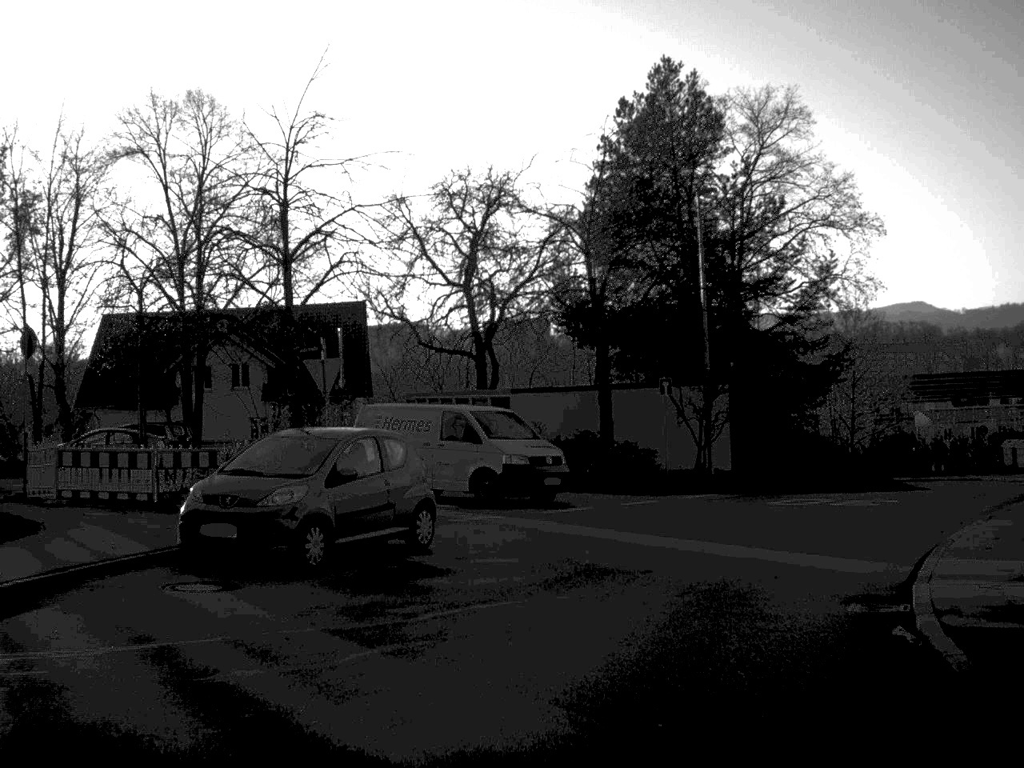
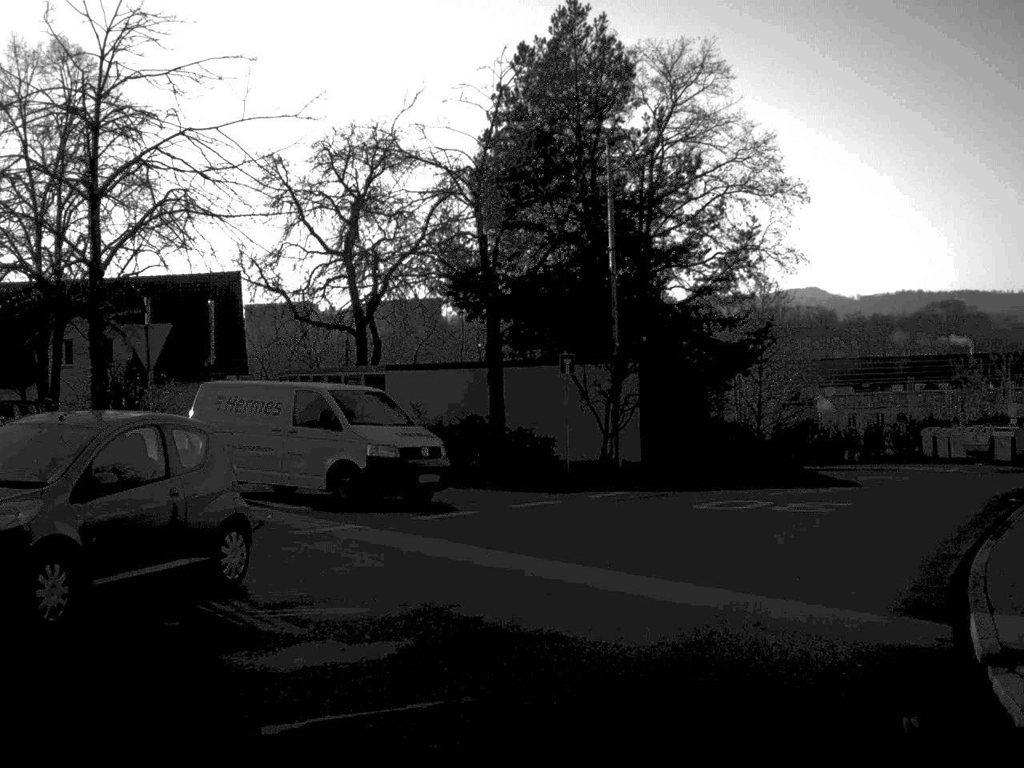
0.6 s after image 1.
(+0.2, +4.7) m; +5°
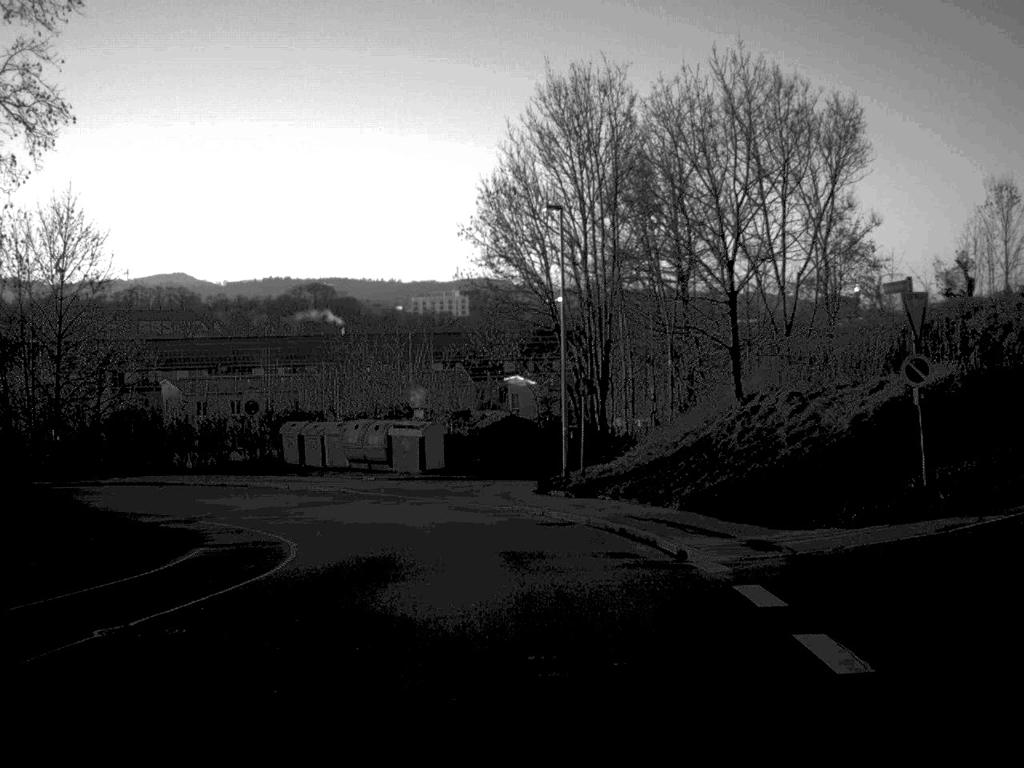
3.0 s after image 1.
(+5.9, +20.4) m; +28°
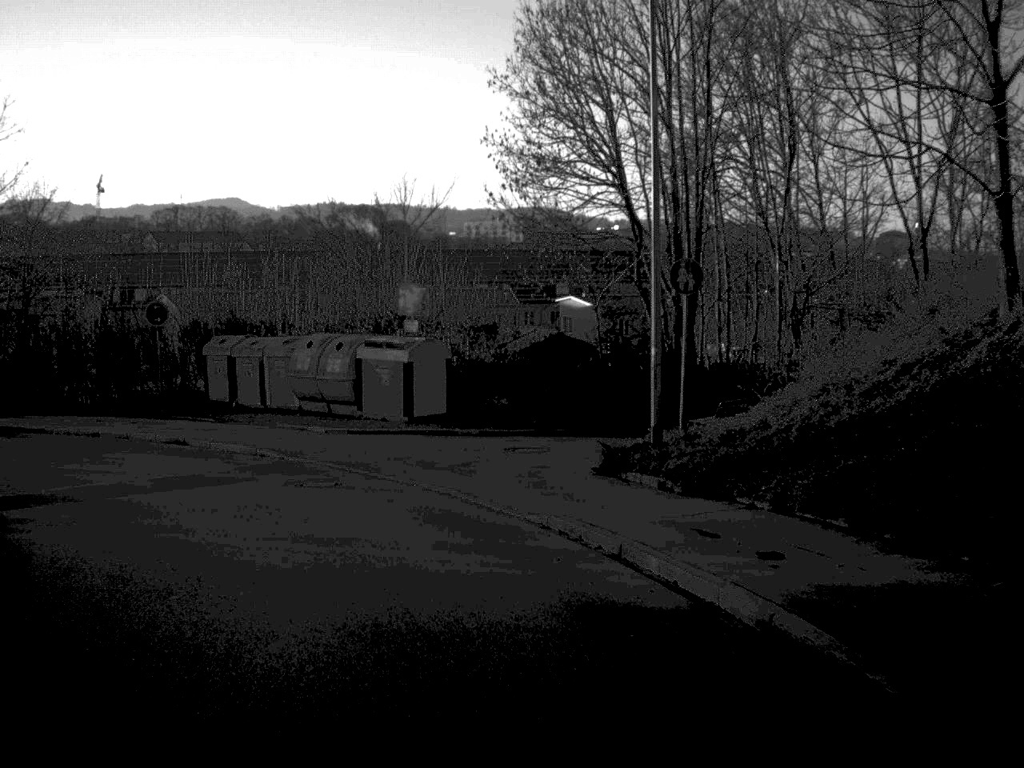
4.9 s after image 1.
(0.0, +16.5) m; -3°
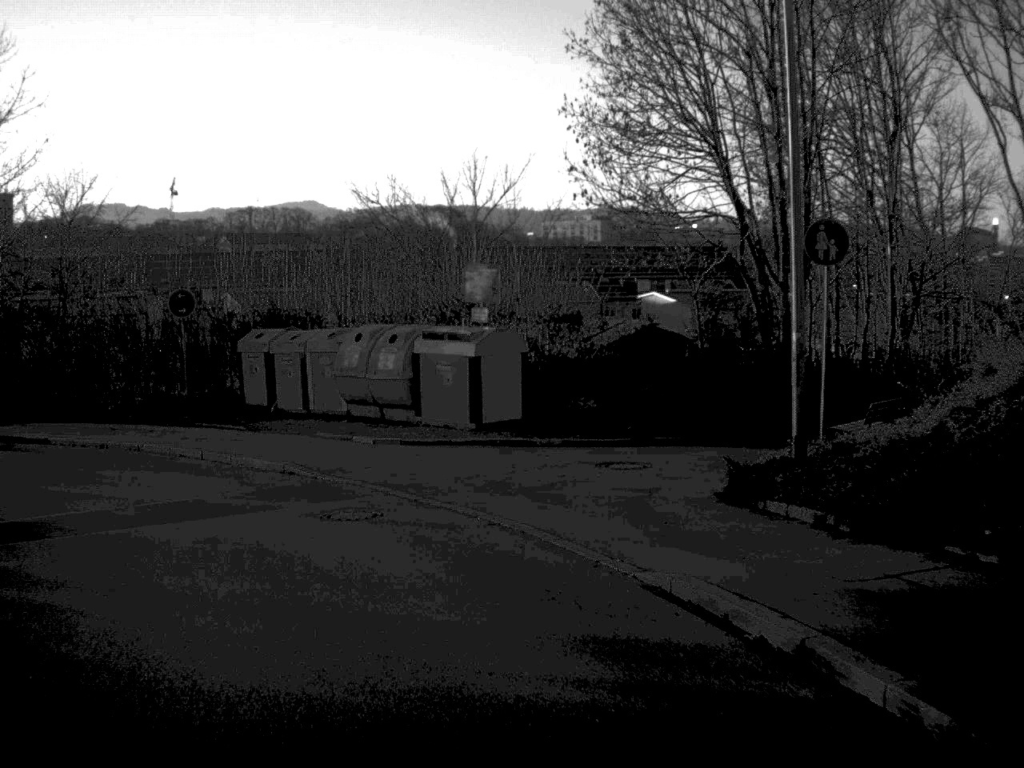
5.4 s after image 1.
(-0.1, +4.5) m; -4°
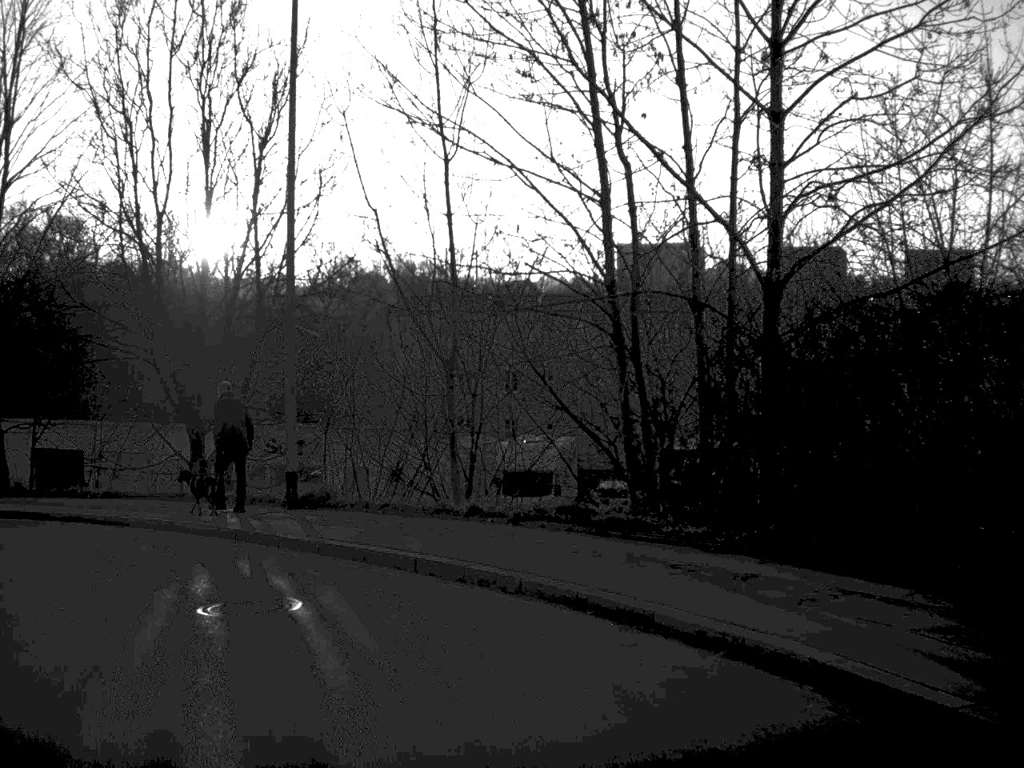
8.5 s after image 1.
(-6.5, +18.8) m; -43°
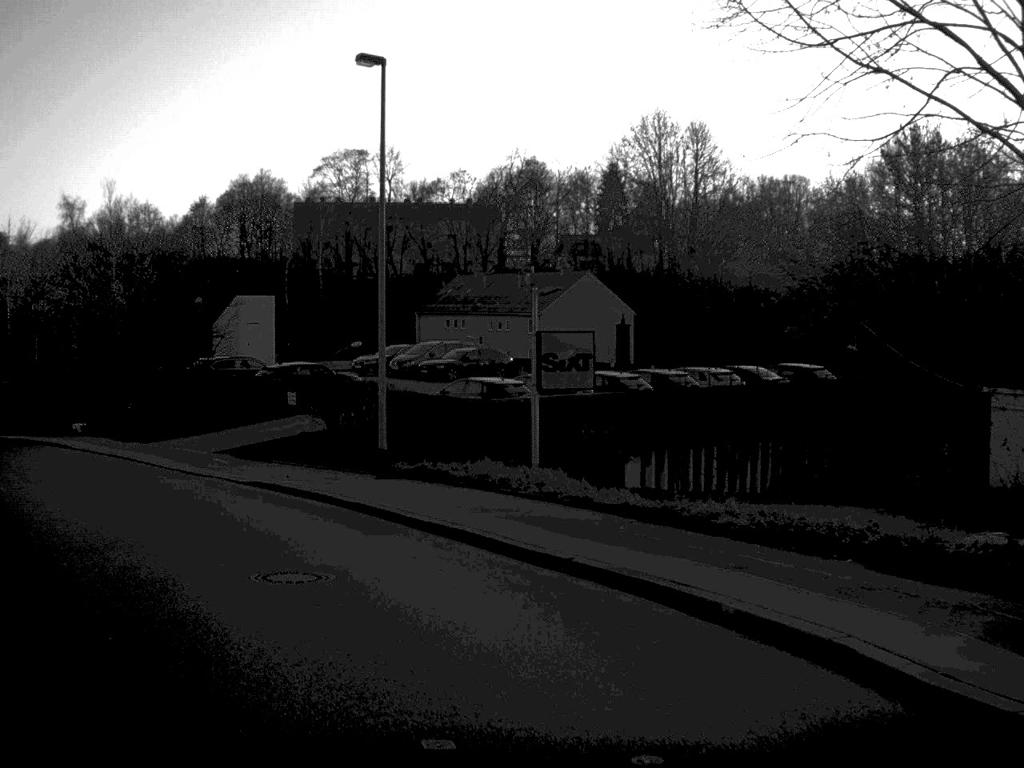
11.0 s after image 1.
(-6.4, +14.6) m; -45°
